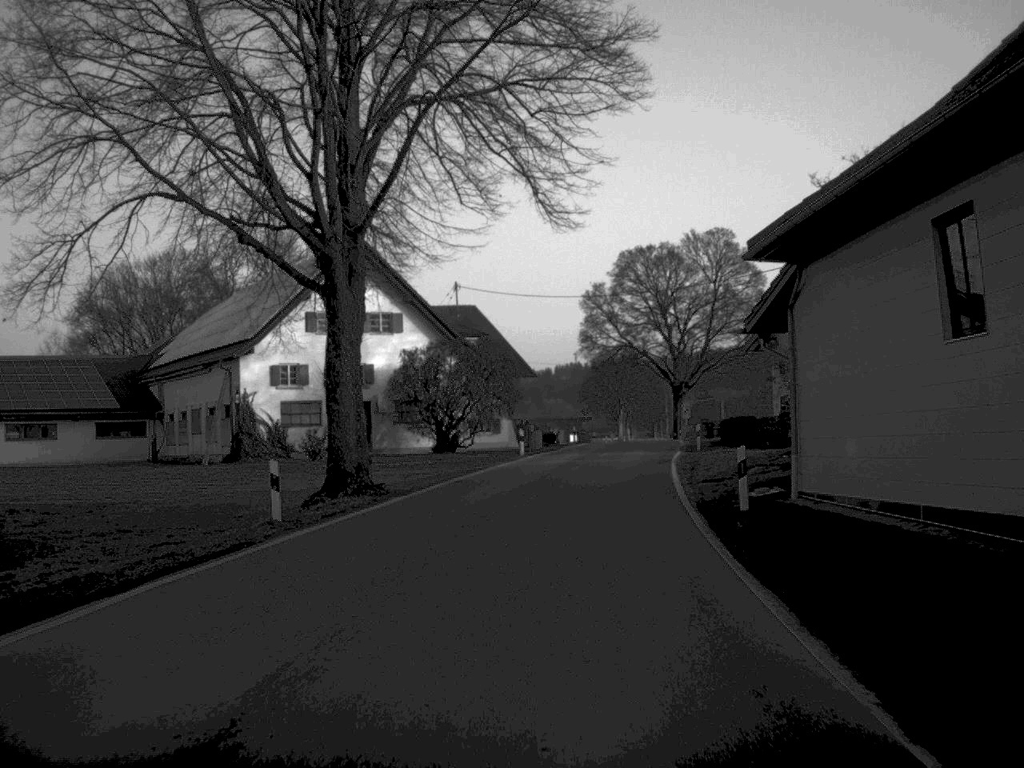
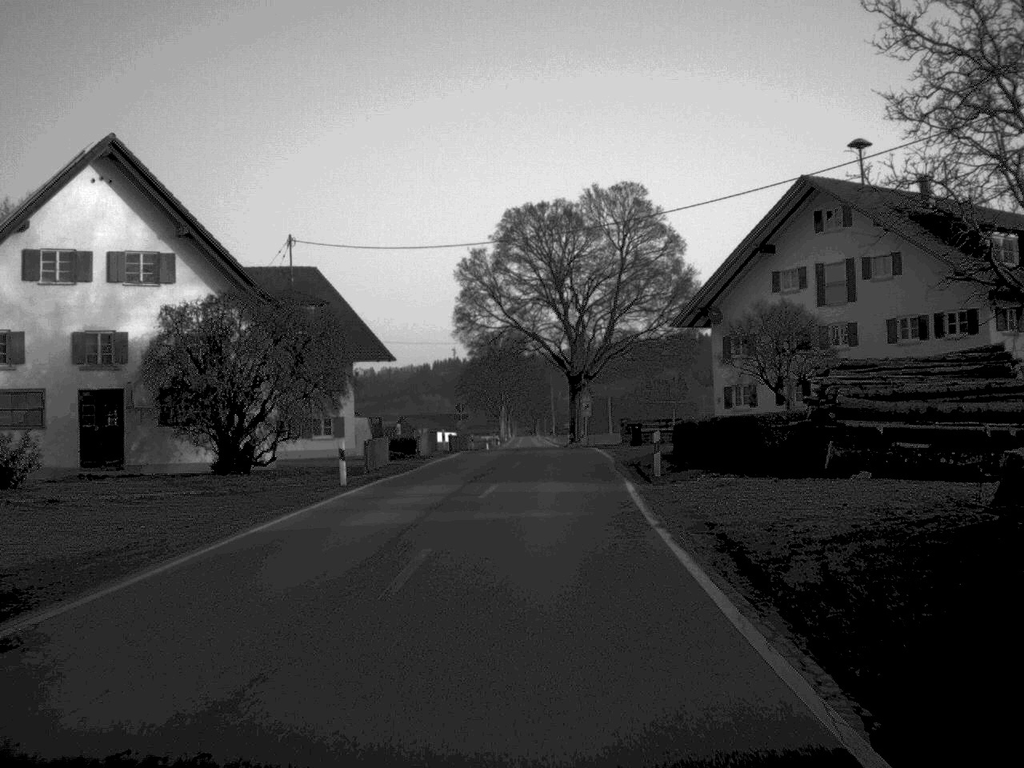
(+1.1, +21.6) m; +5°
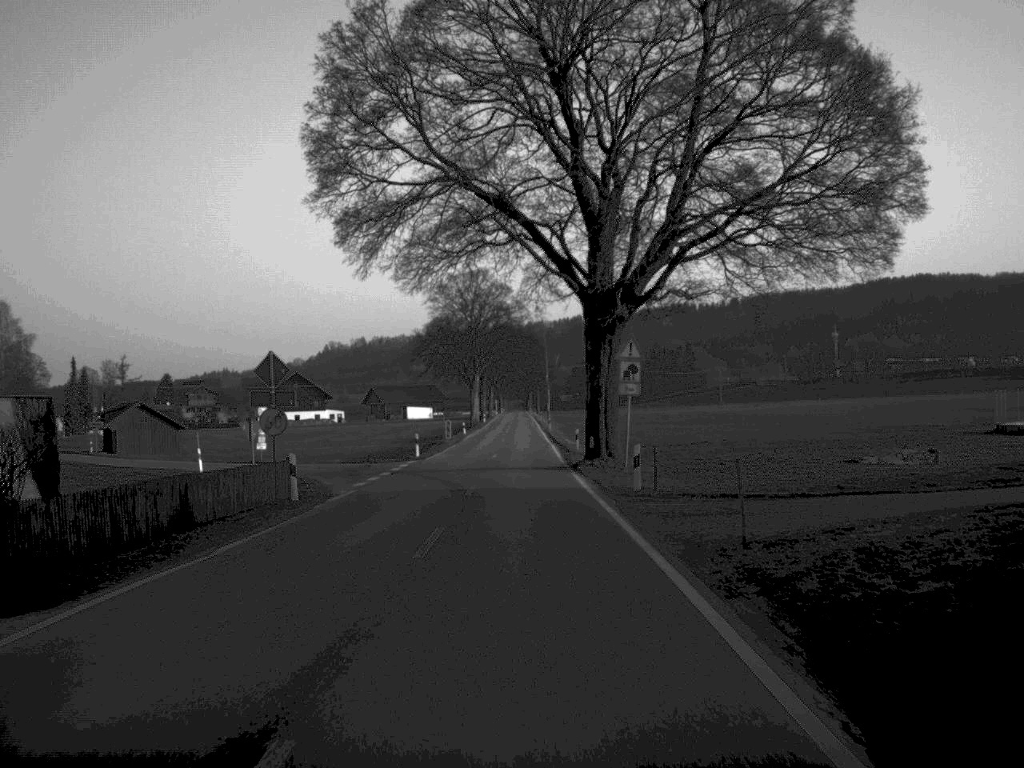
(+1.1, +53.9) m; 0°
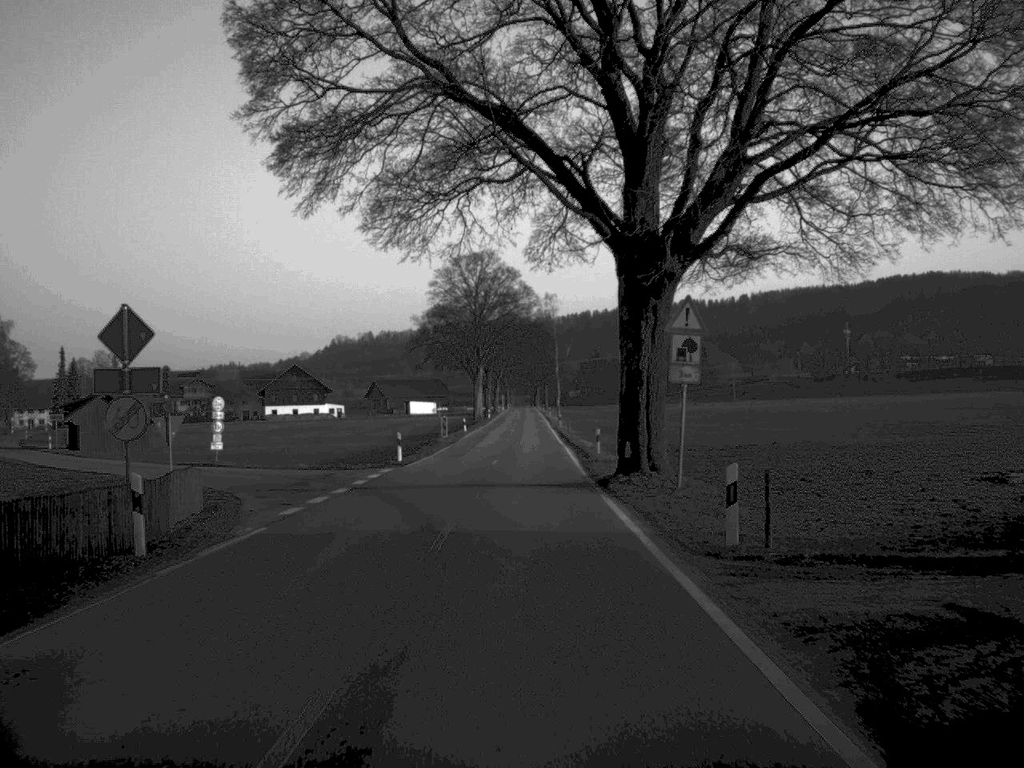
(0.0, +10.8) m; 0°
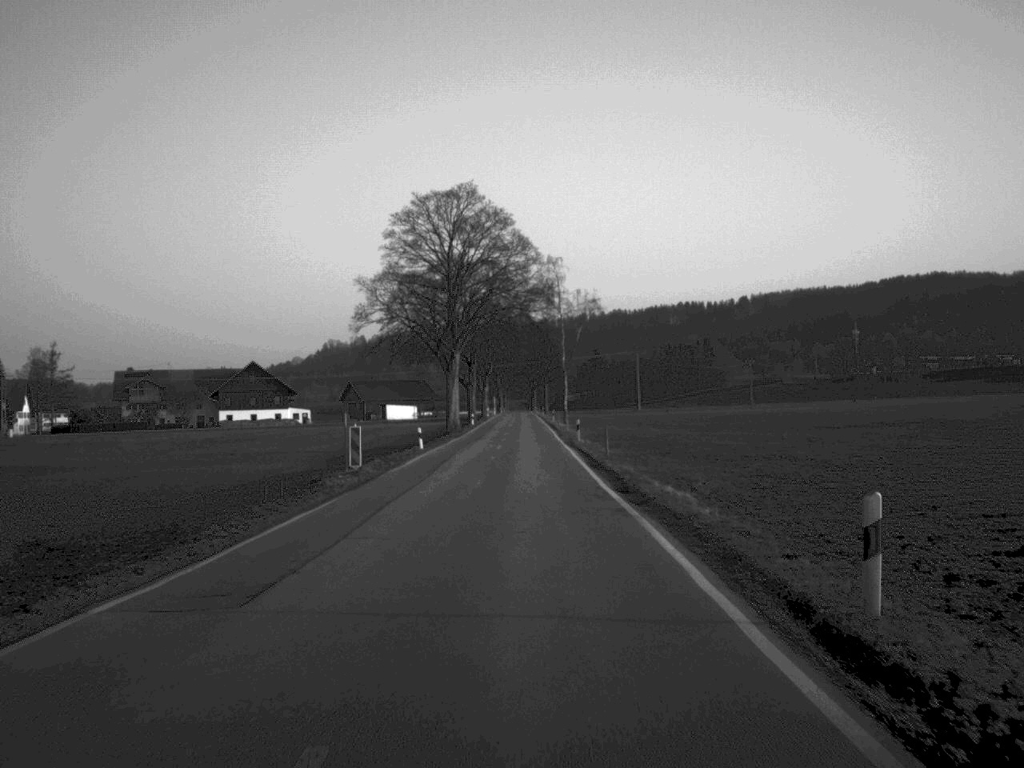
(0.0, +35.9) m; 0°
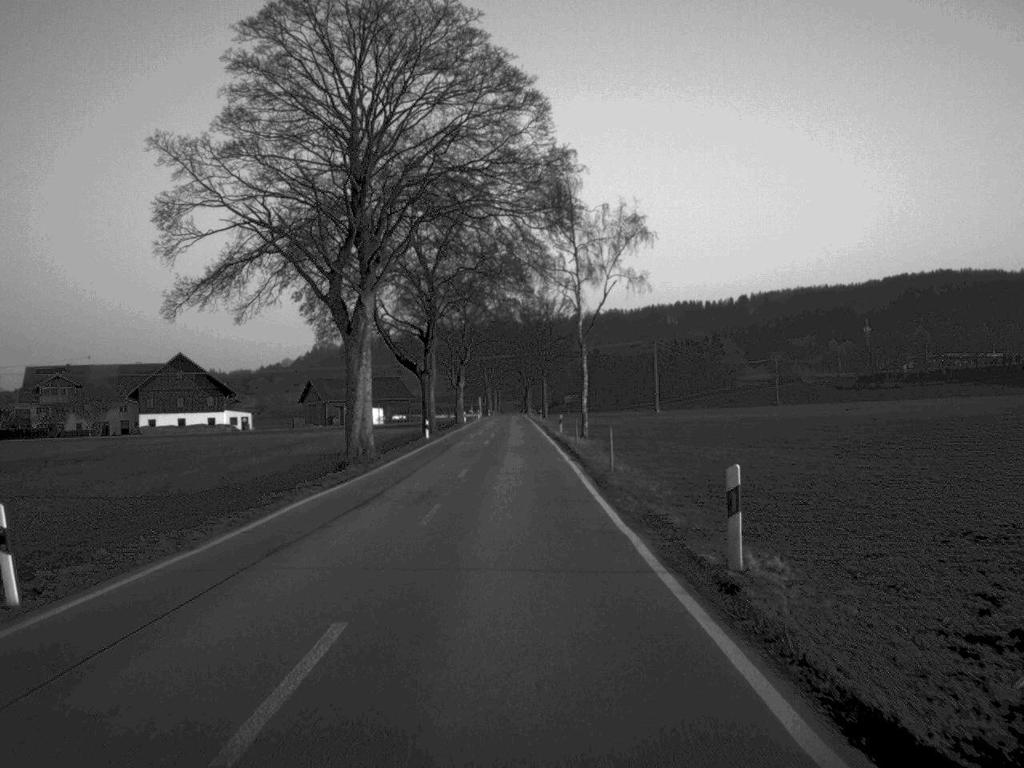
(+0.2, +43.3) m; 0°
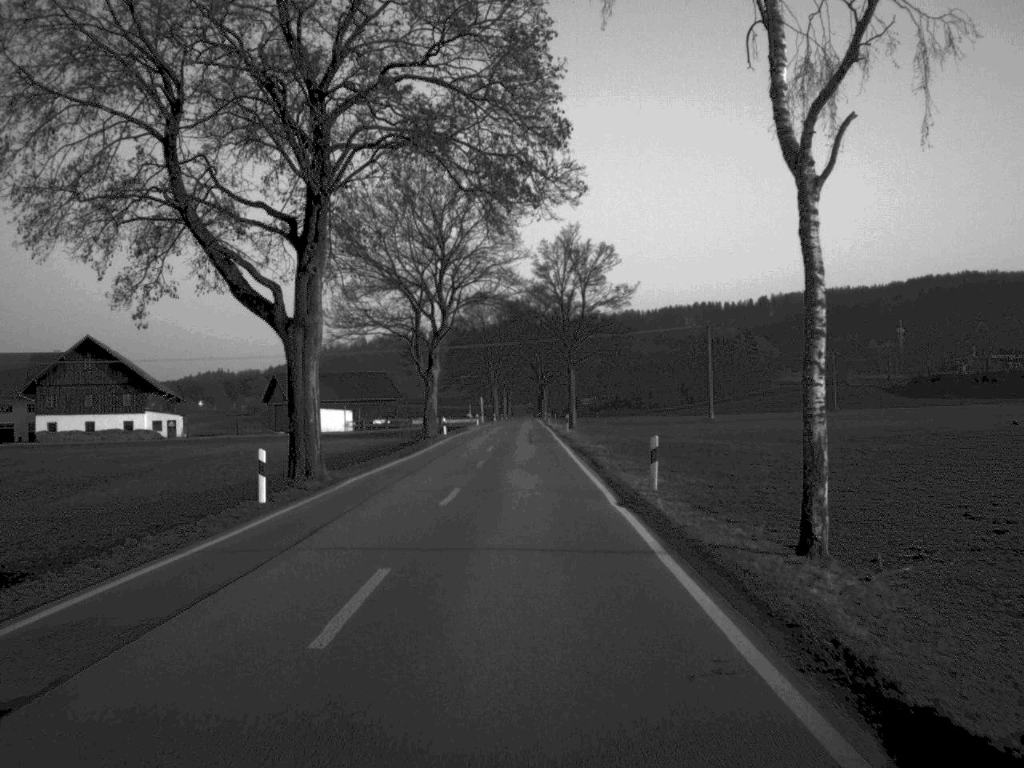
(-0.3, +43.7) m; -1°
